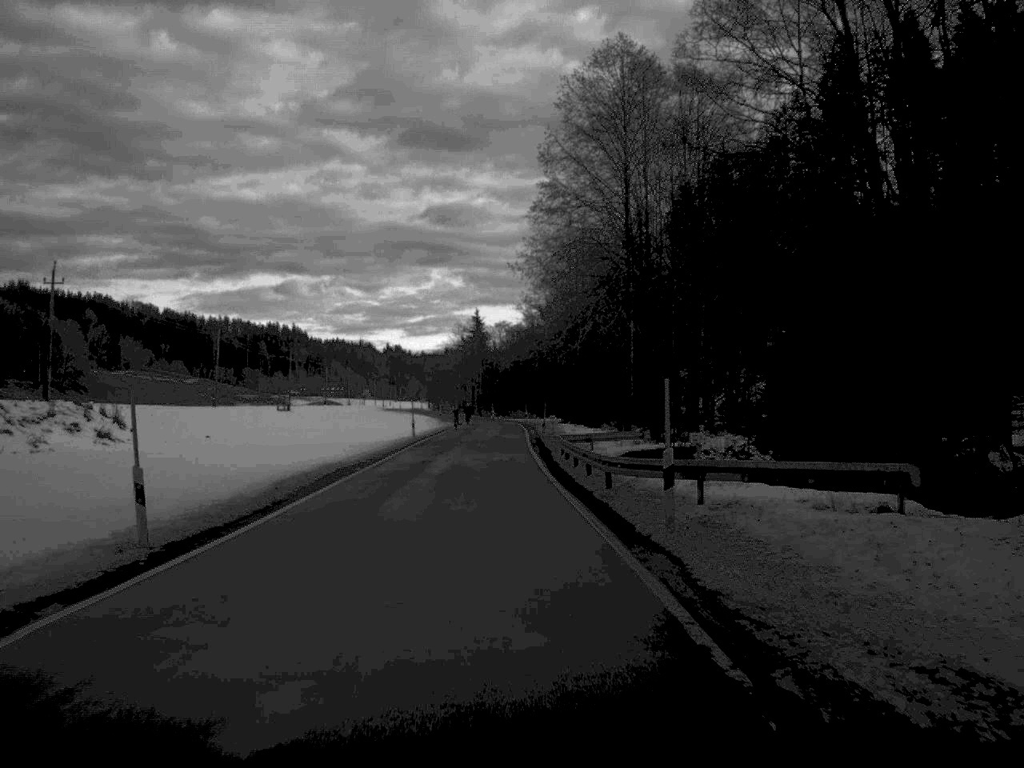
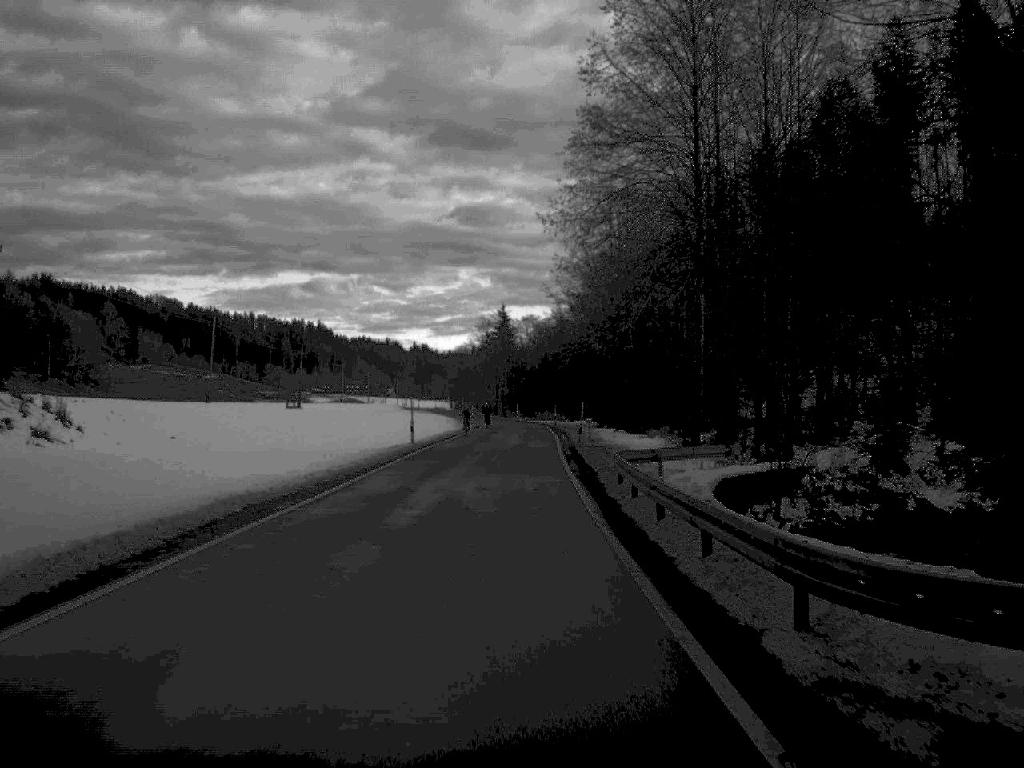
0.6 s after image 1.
(-0.2, +14.4) m; -1°
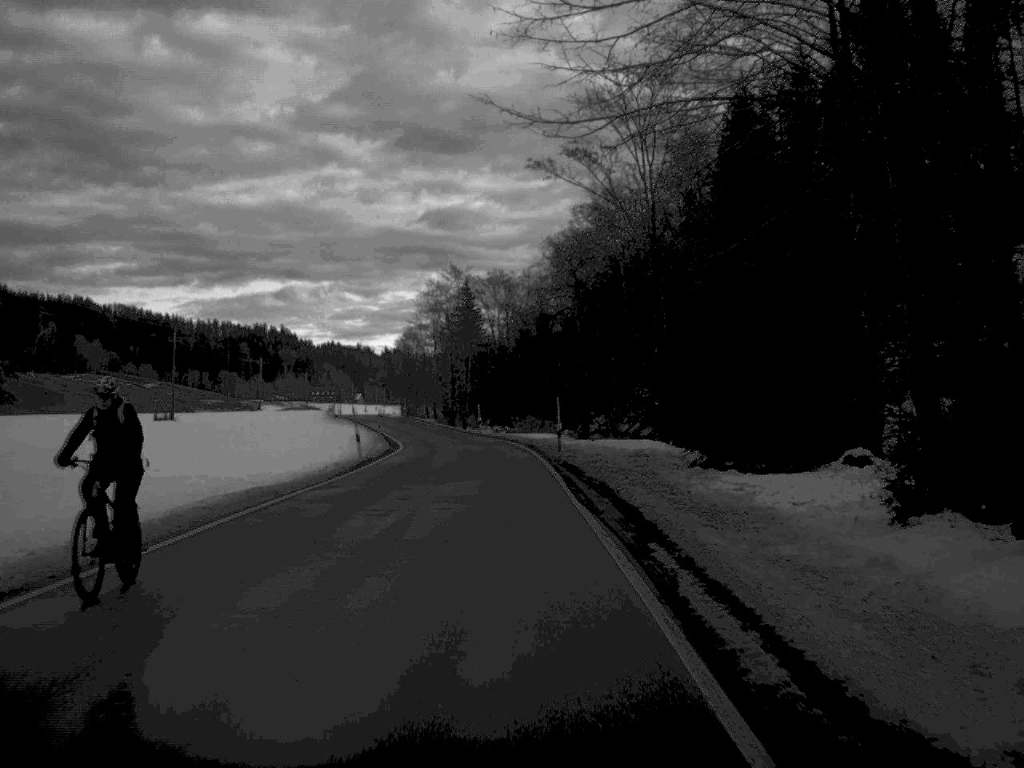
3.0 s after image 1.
(+0.5, +59.5) m; +1°
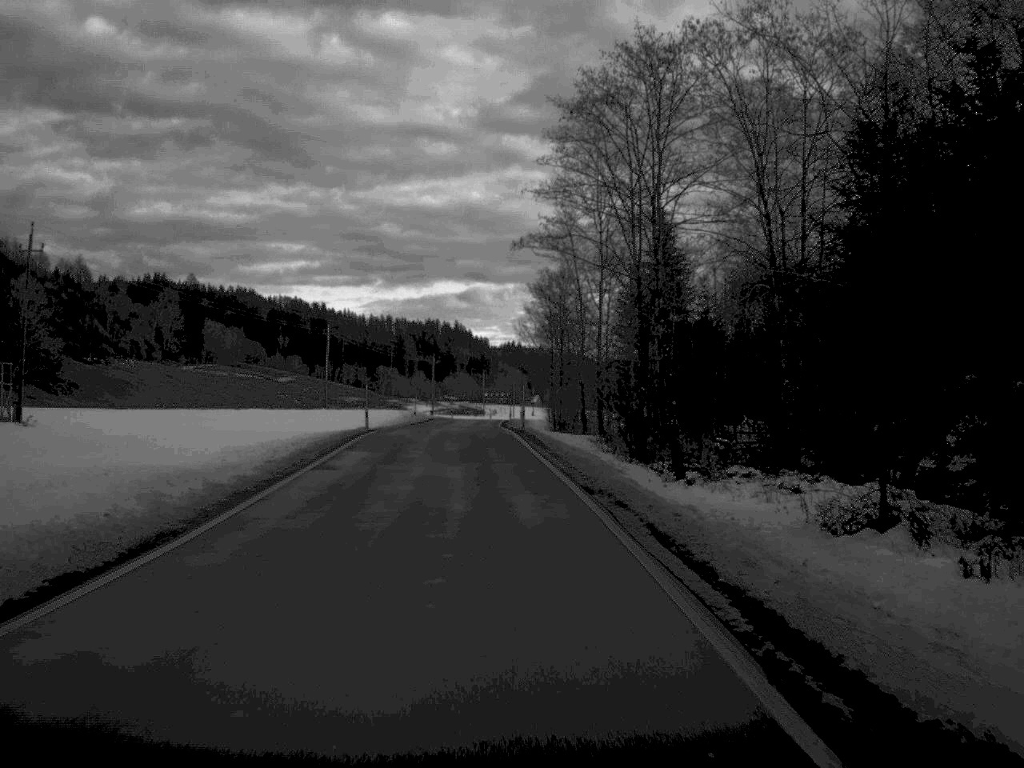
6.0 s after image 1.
(-4.7, +76.7) m; -9°
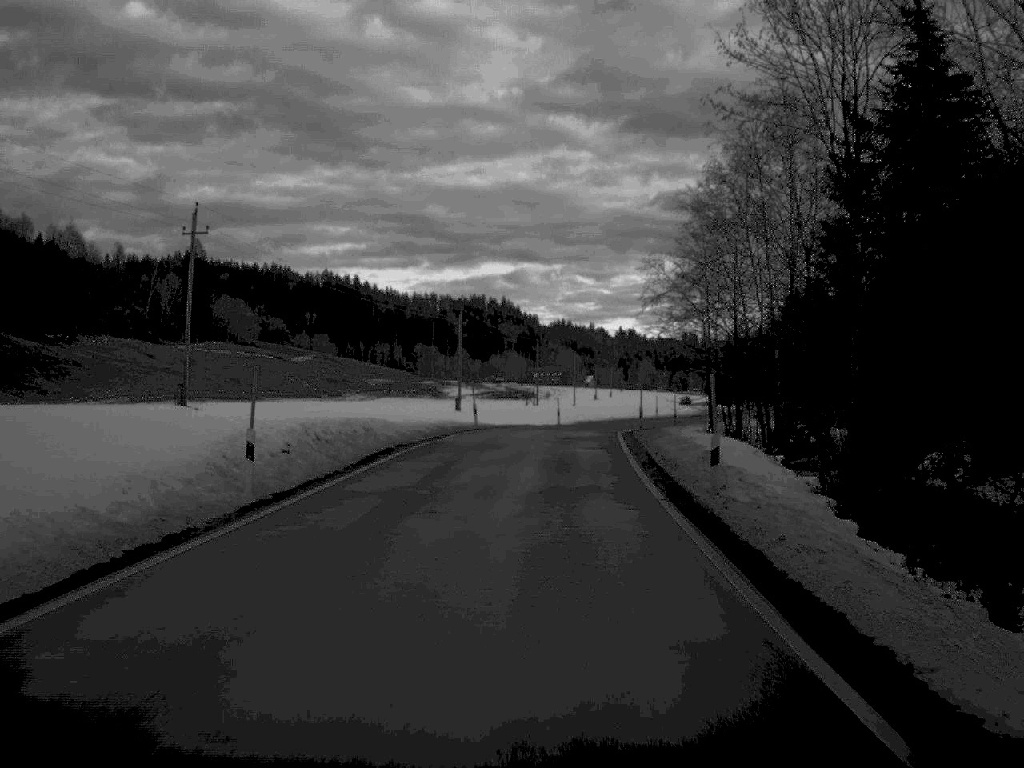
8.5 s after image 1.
(-2.9, +70.5) m; -2°
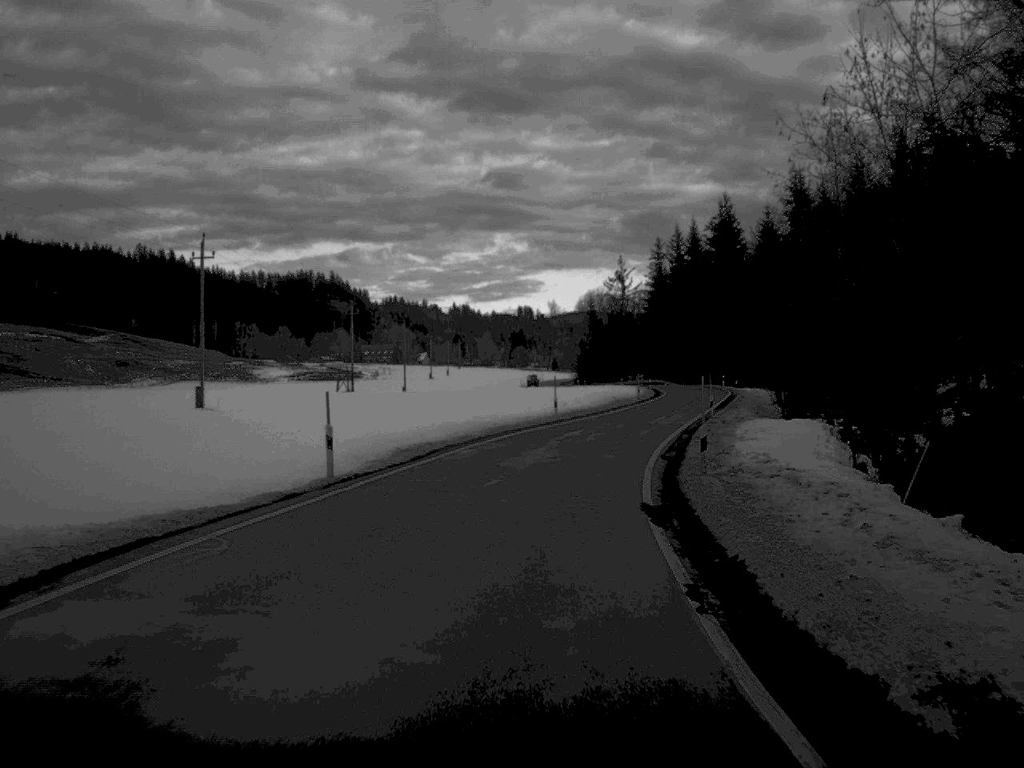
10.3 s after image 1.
(+2.6, +50.0) m; +8°
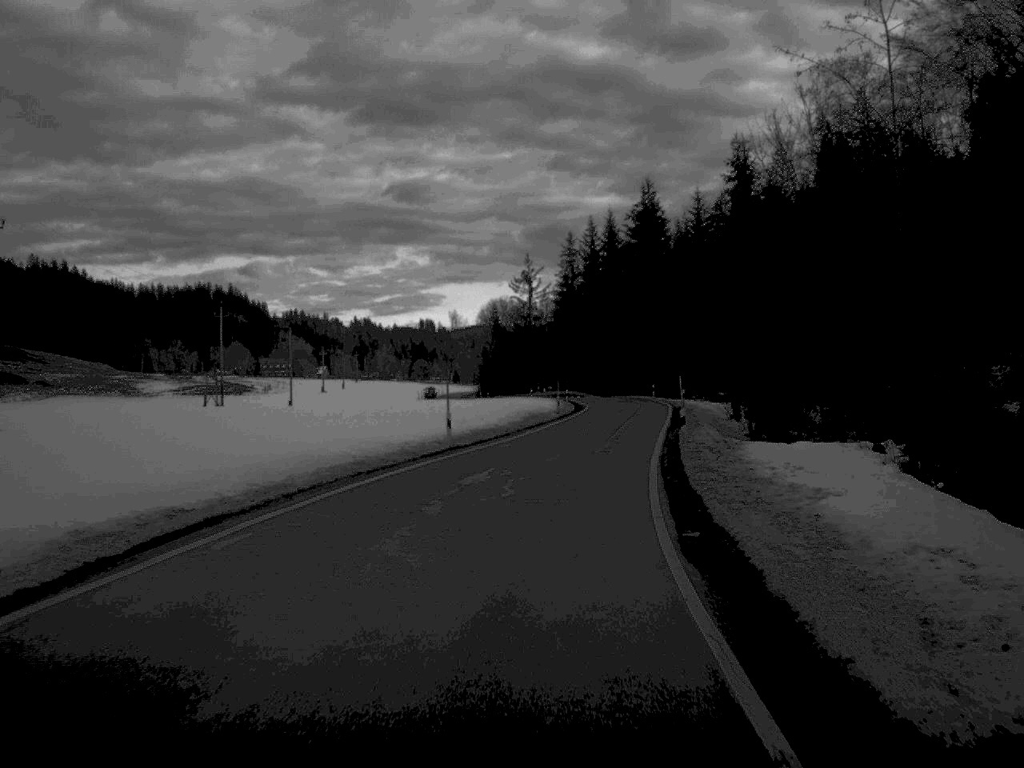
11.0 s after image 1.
(+0.7, +17.7) m; +4°
